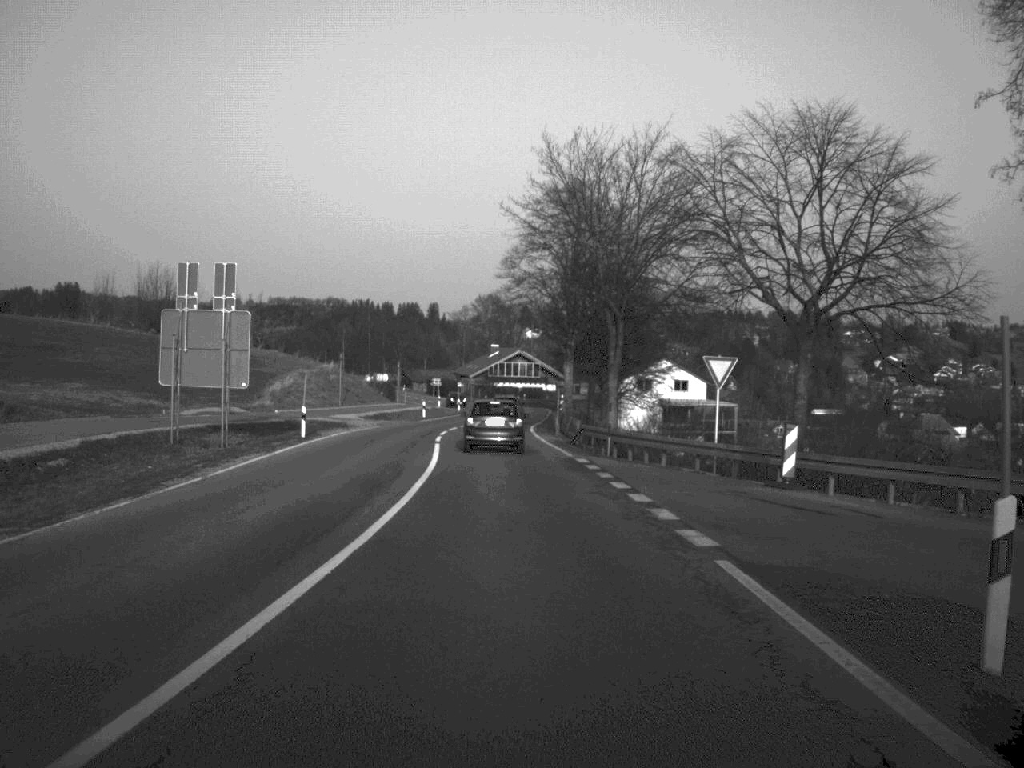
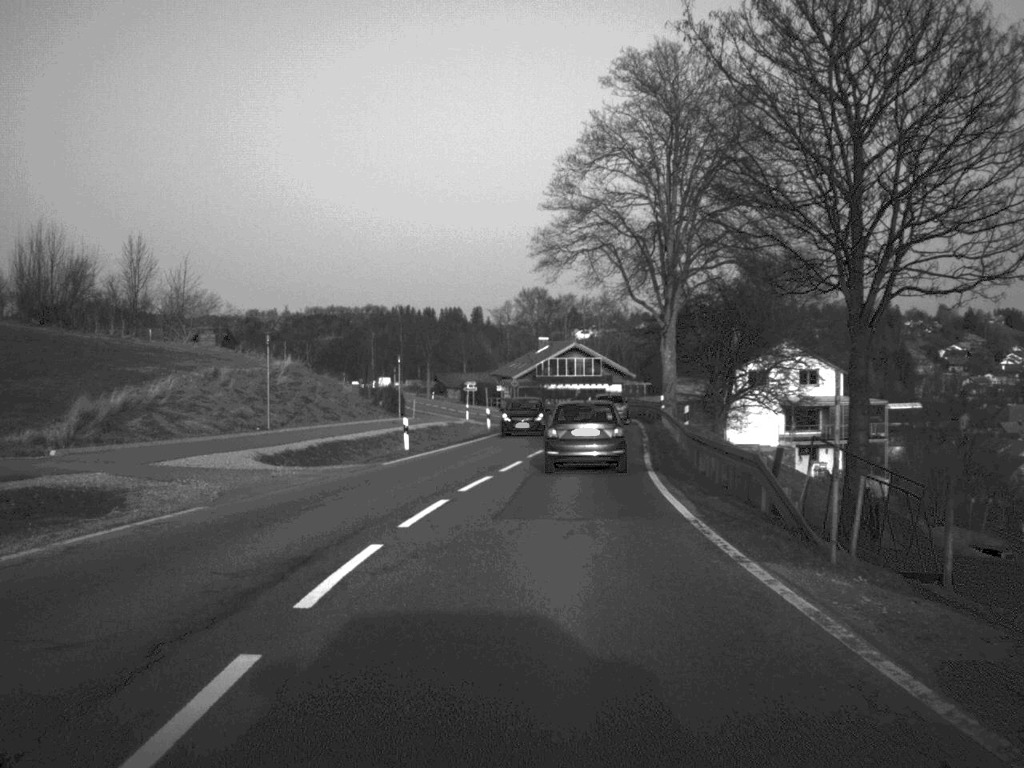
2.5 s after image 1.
(-1.0, +38.2) m; -2°
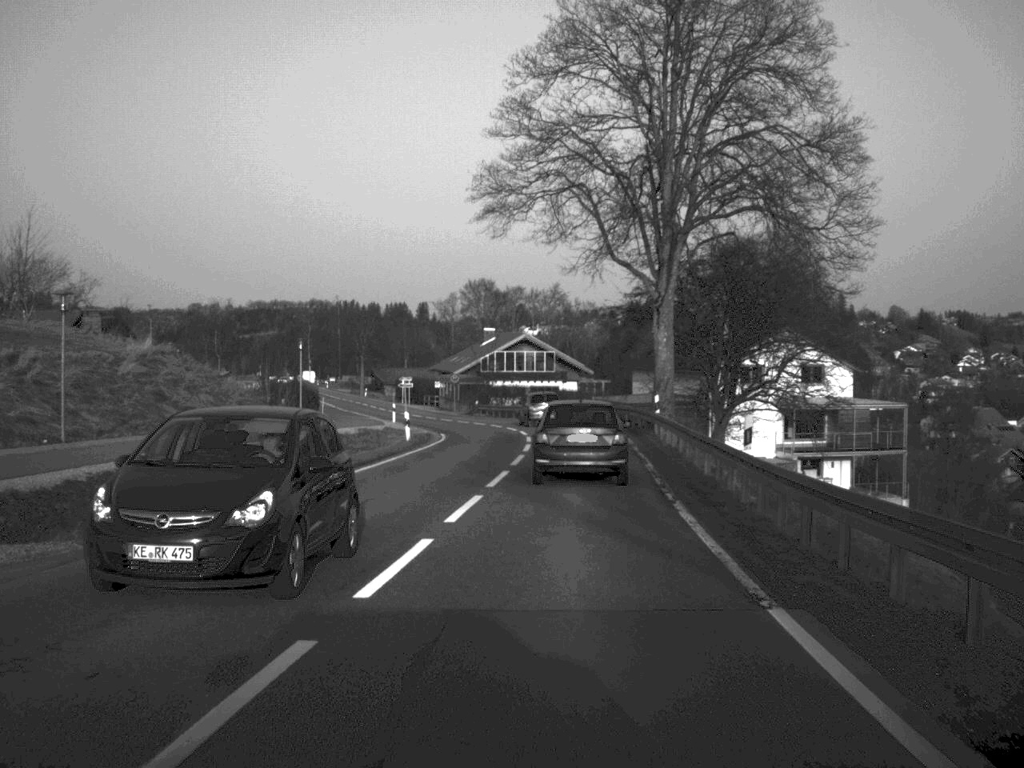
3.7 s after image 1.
(+0.3, +16.9) m; +2°
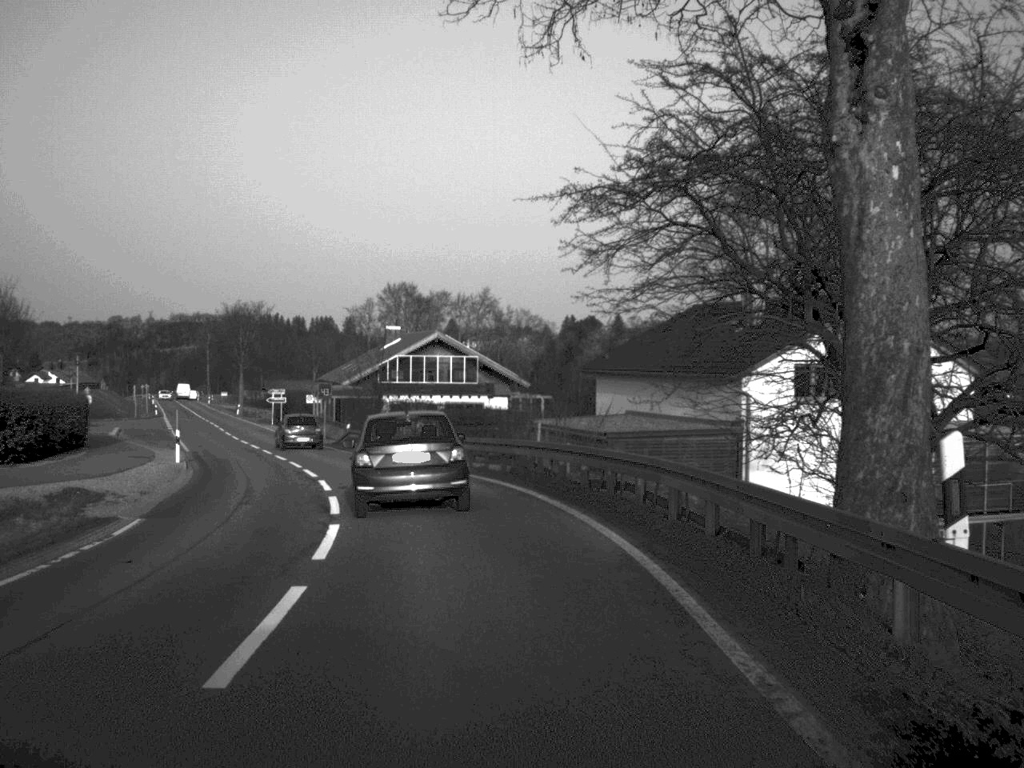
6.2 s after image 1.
(+1.4, +32.3) m; +3°
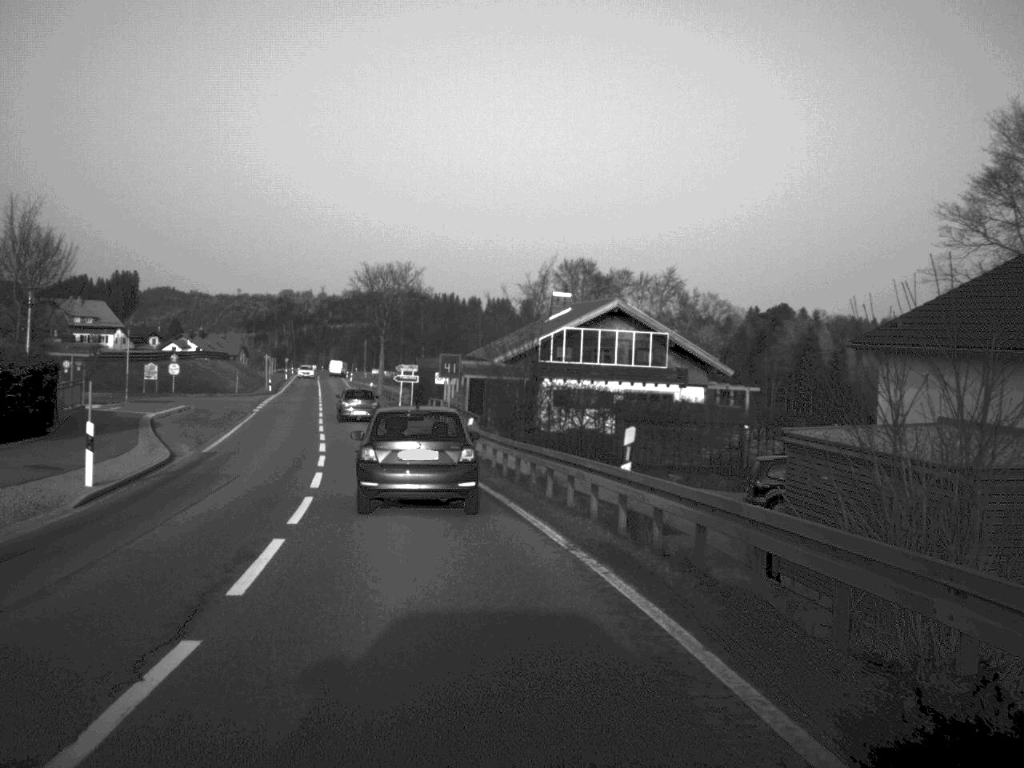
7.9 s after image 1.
(-1.2, +20.9) m; -8°
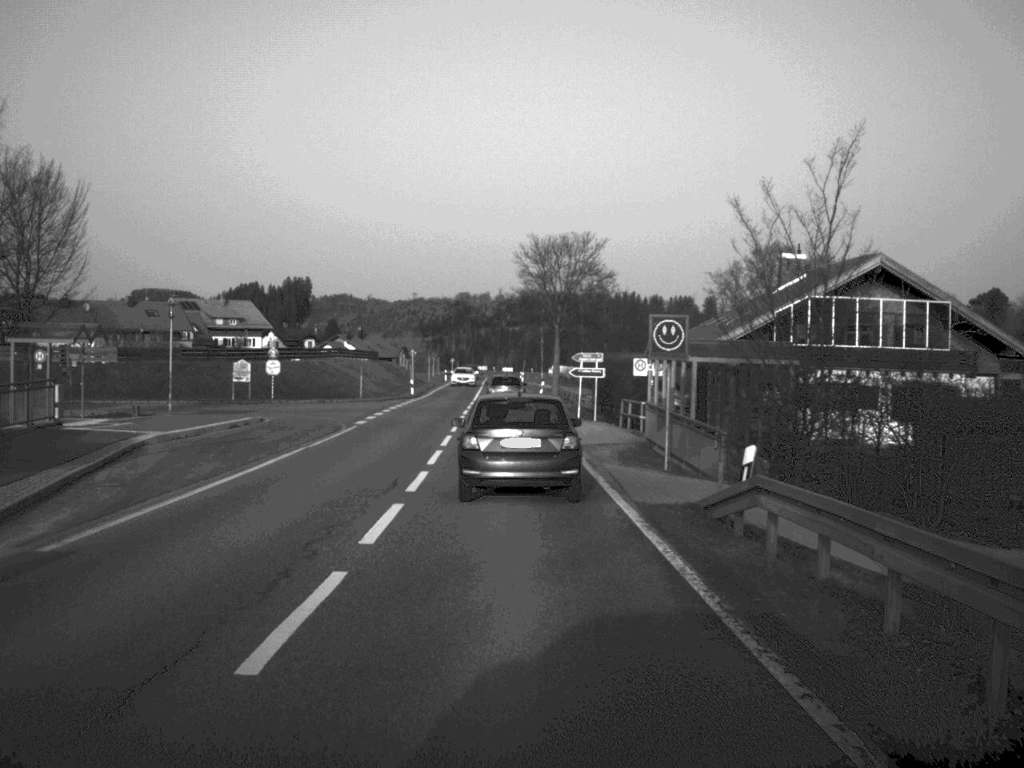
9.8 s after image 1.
(-1.7, +21.1) m; -8°
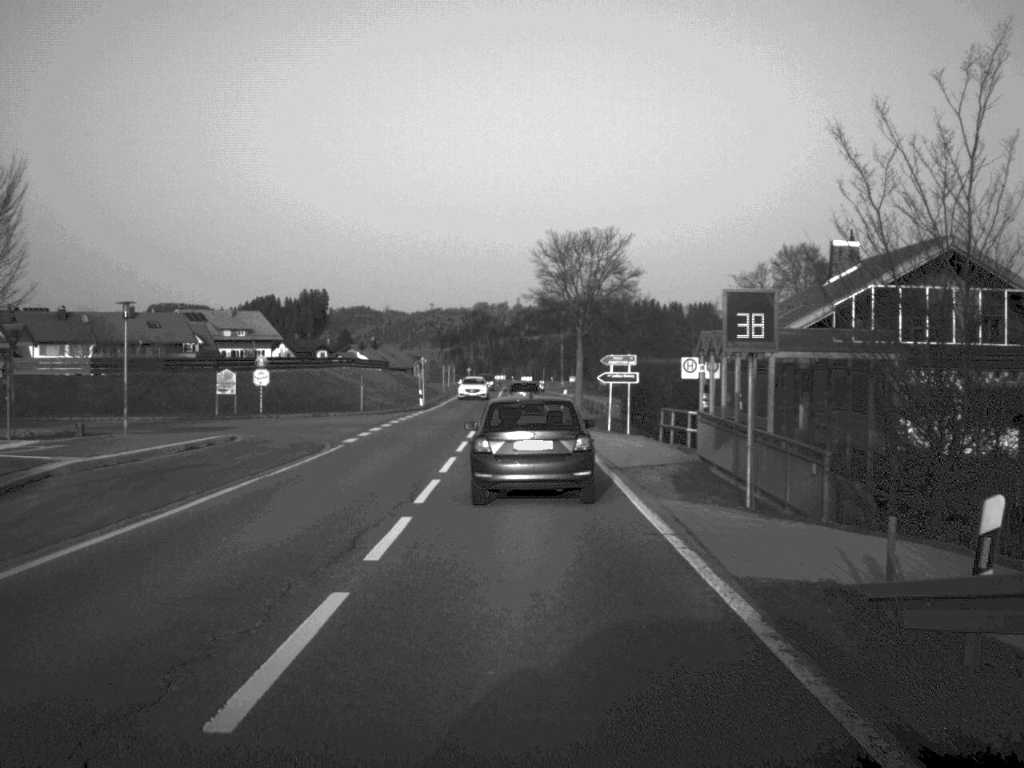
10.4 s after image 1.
(-0.1, +7.0) m; -1°
